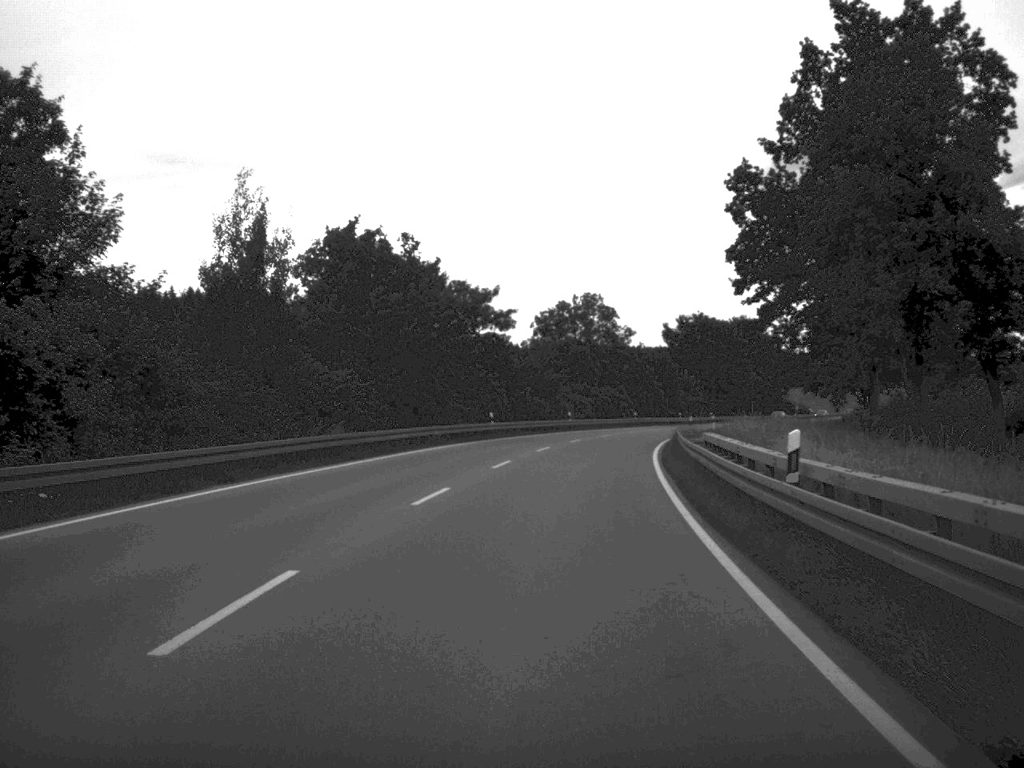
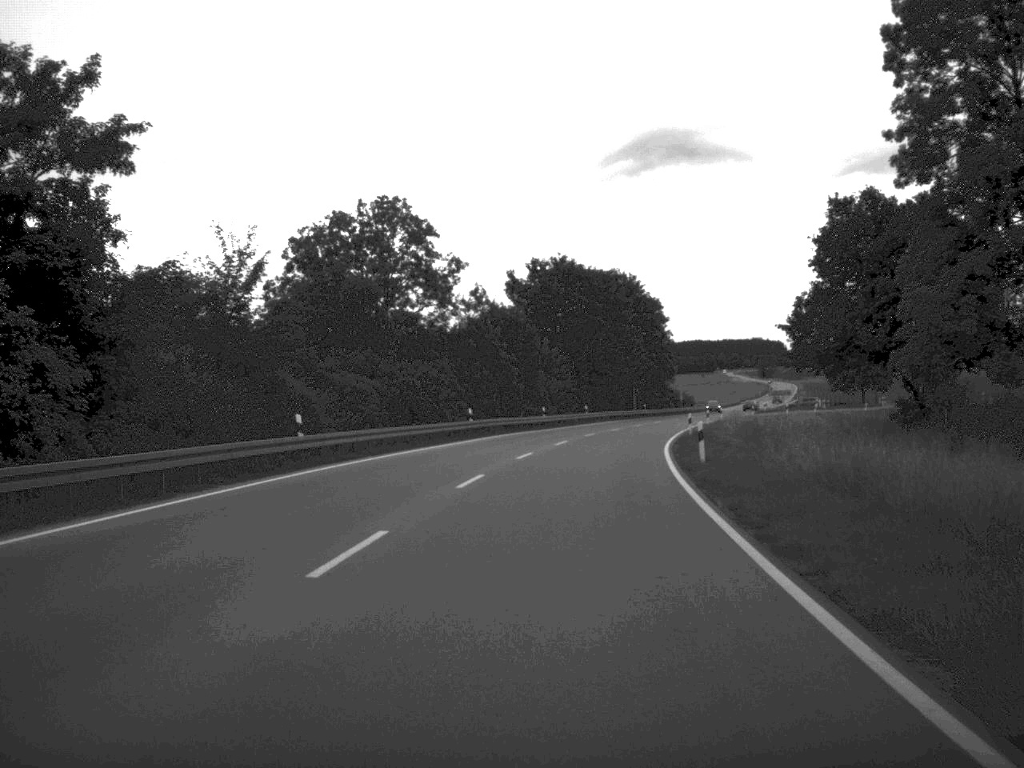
(+3.9, +55.2) m; +8°
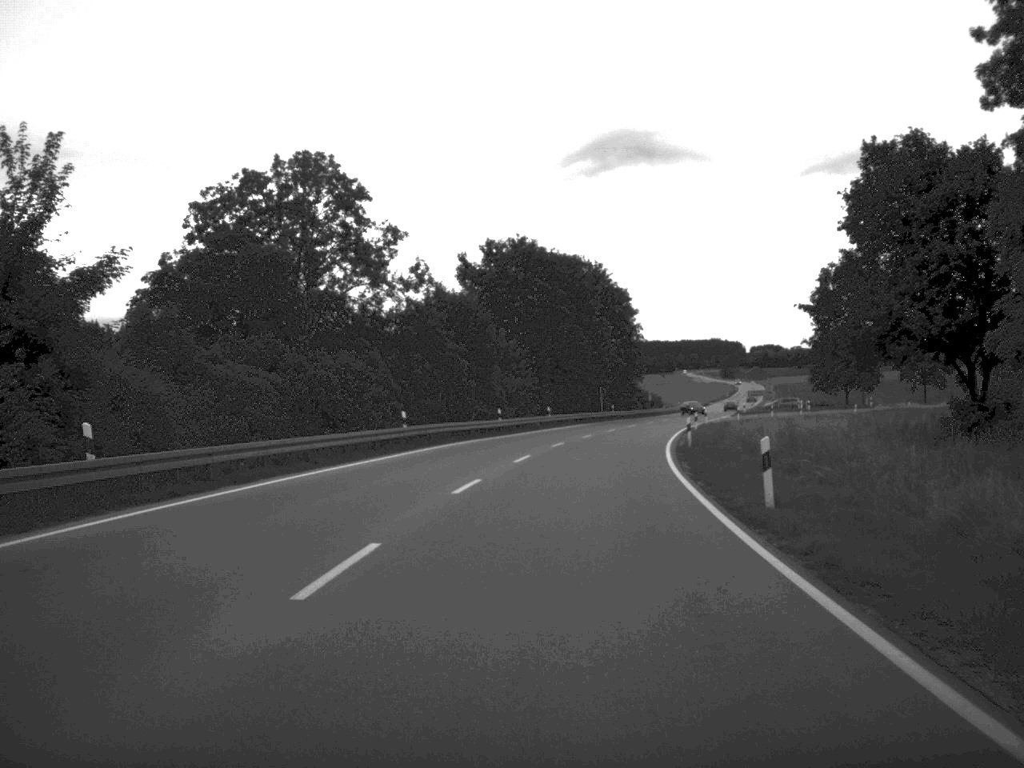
(+0.2, +12.9) m; +2°
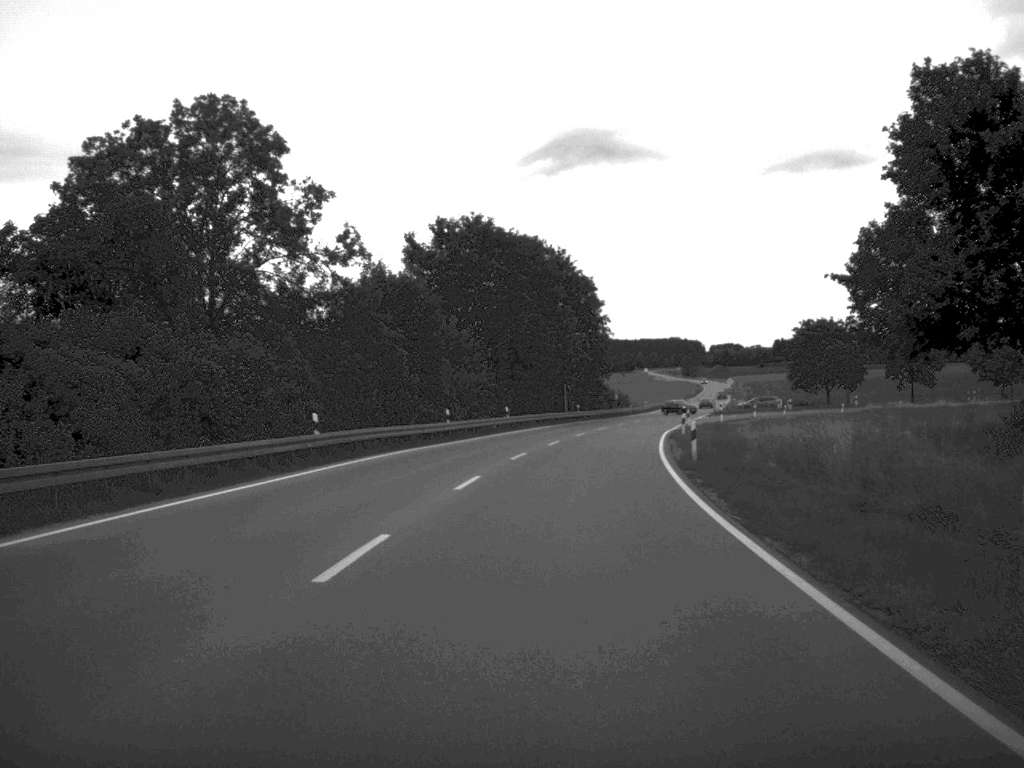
(+0.2, +10.8) m; +2°
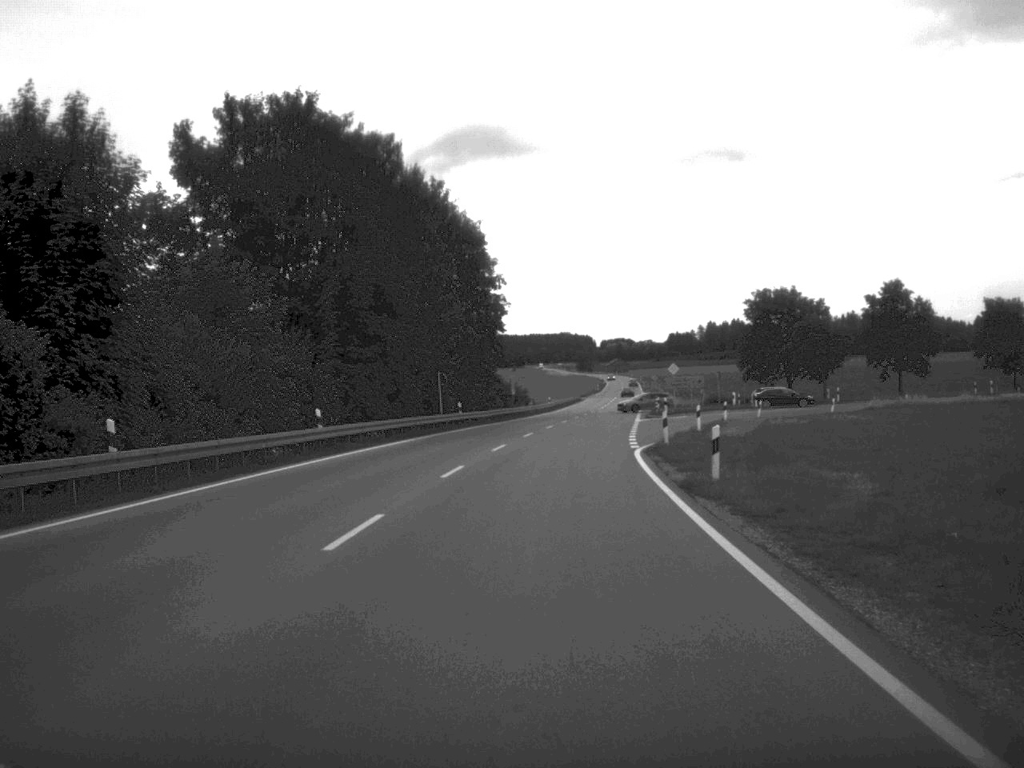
(+1.6, +33.2) m; +5°
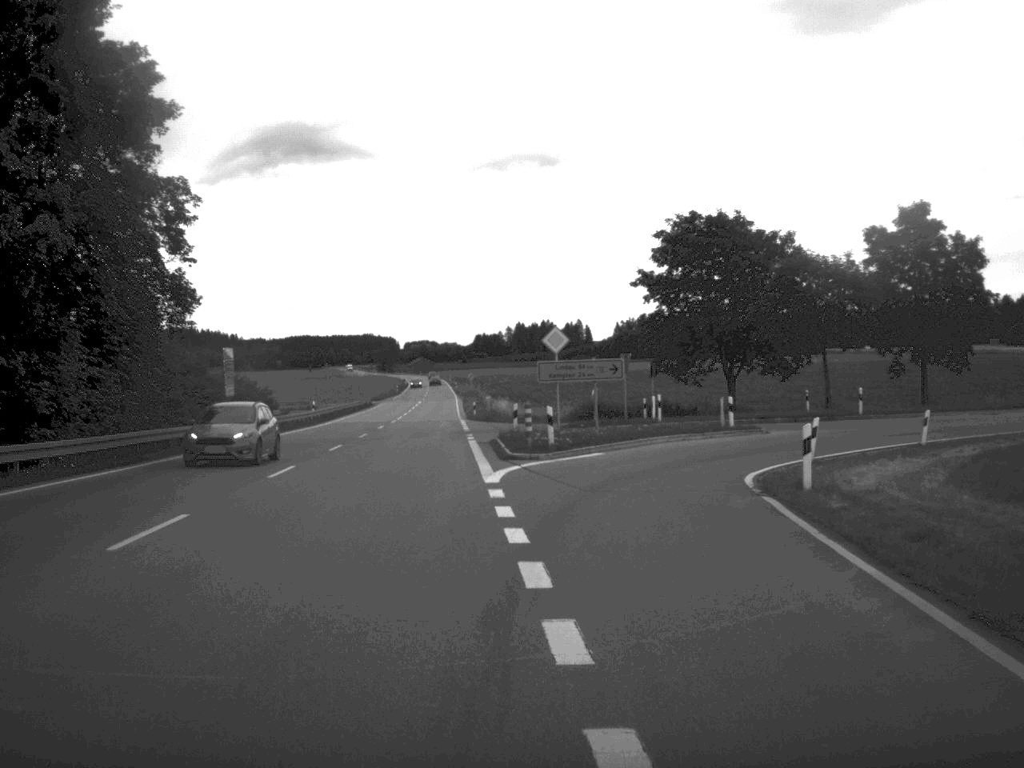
(+2.9, +47.3) m; +9°
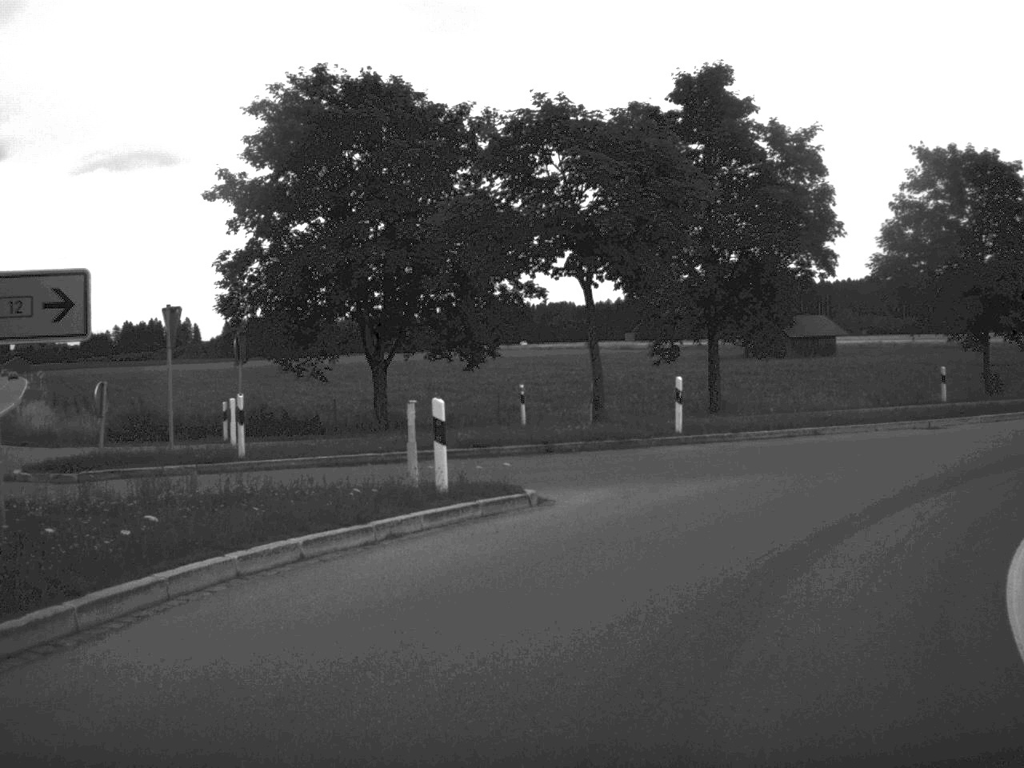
(+2.7, +26.3) m; +17°
